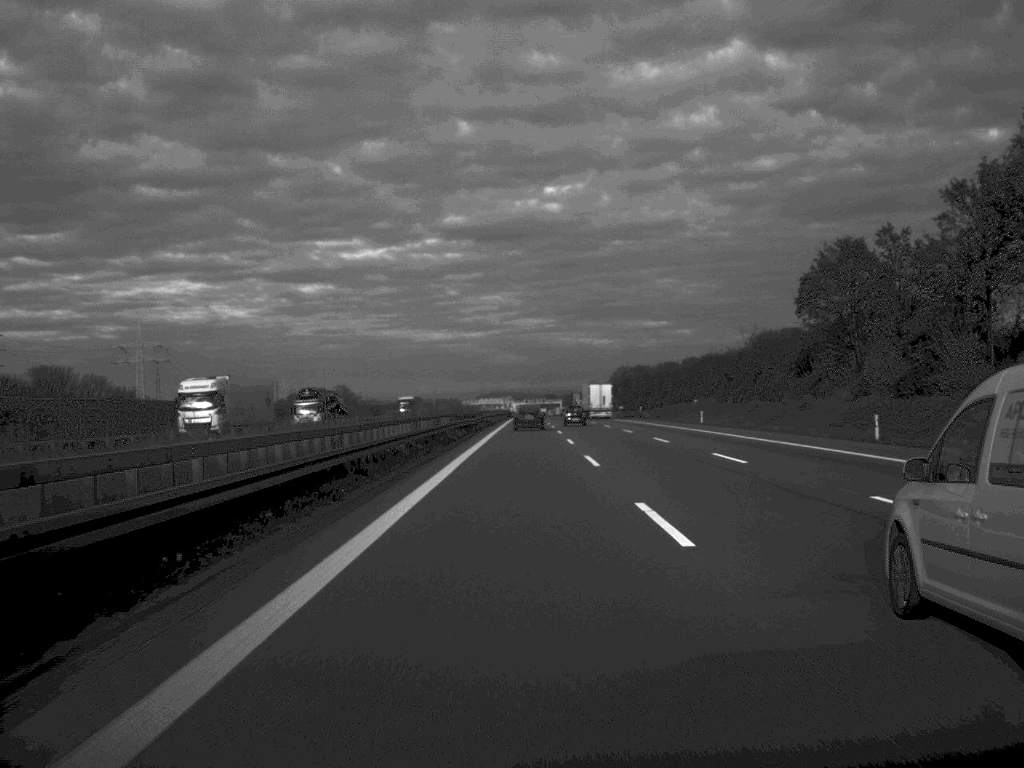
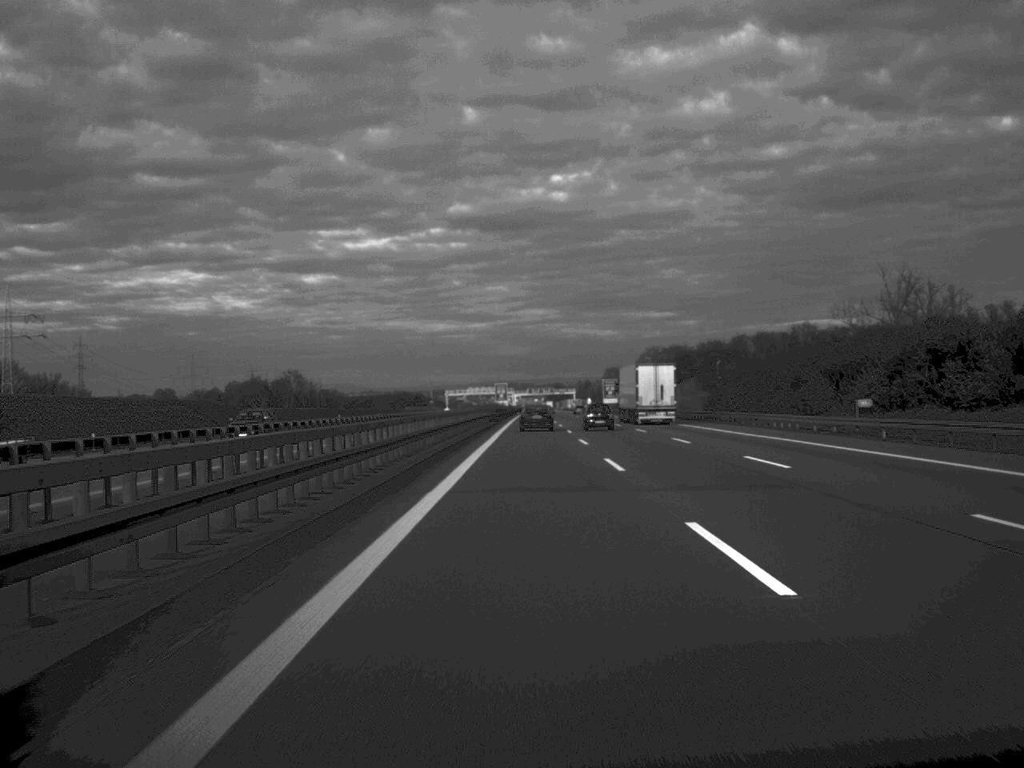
(-0.3, +130.0) m; 0°
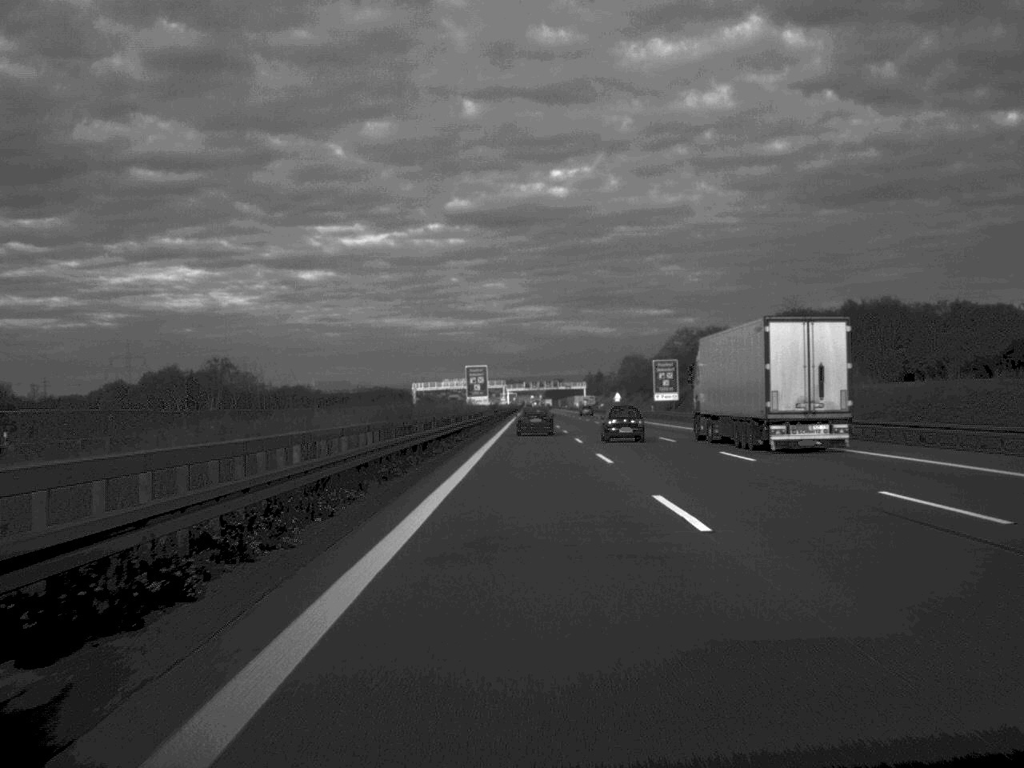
(+0.1, +102.8) m; 0°
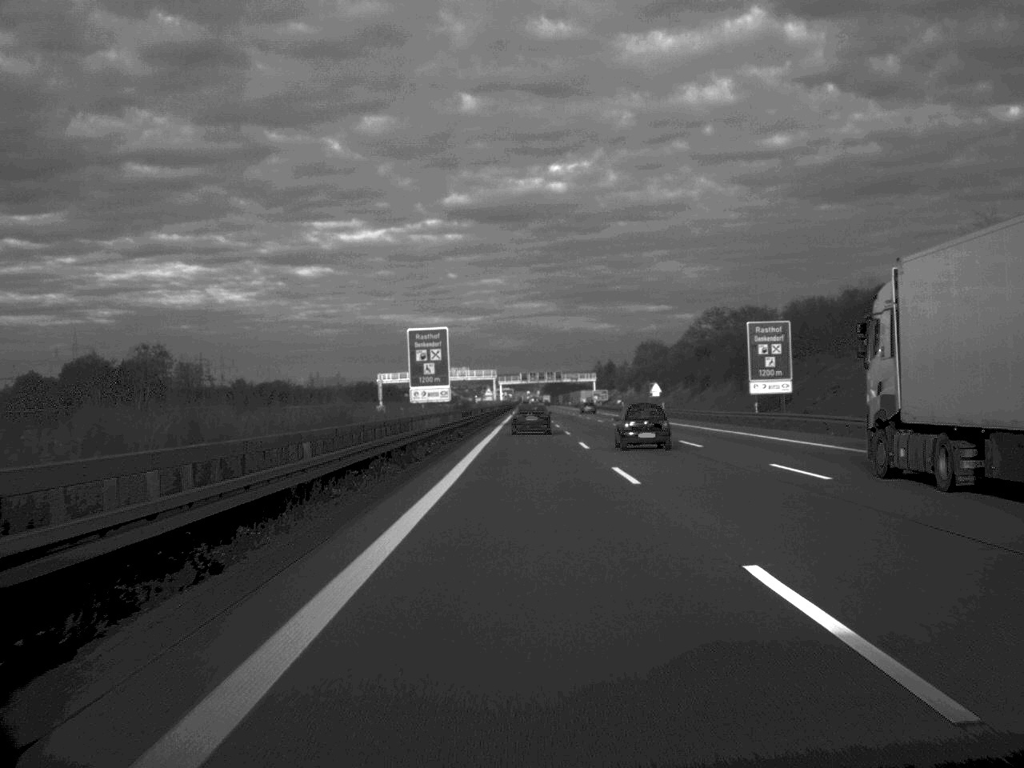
(+0.1, +63.4) m; 0°
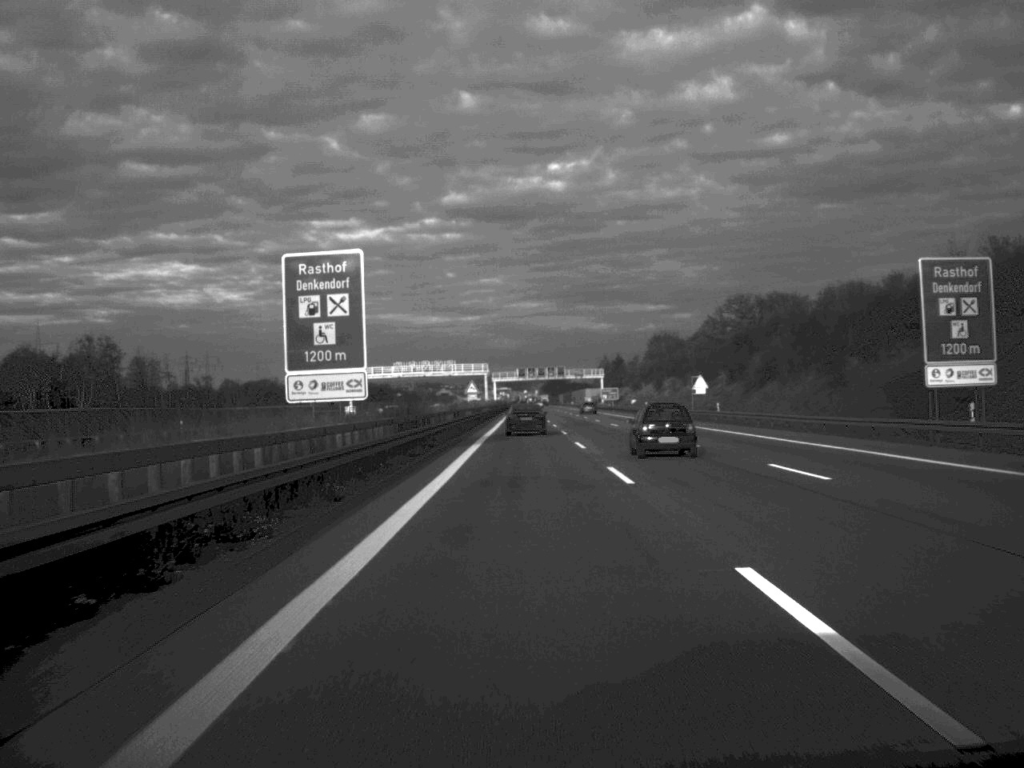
(0.0, +36.2) m; 0°
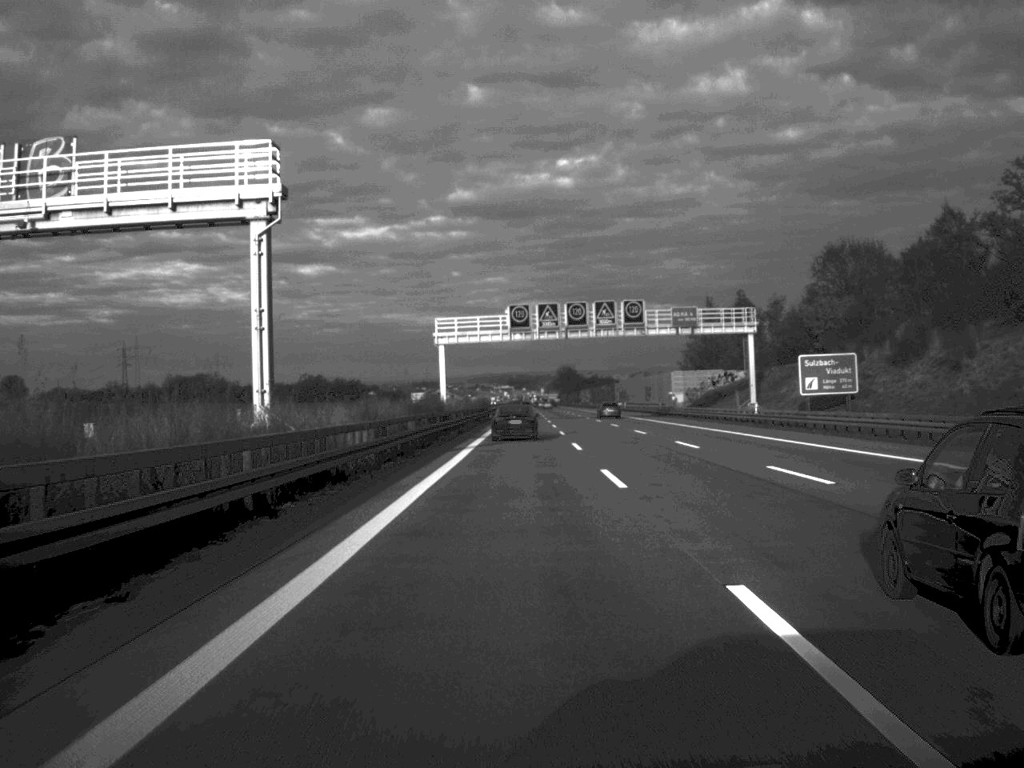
(-0.3, +163.0) m; 0°
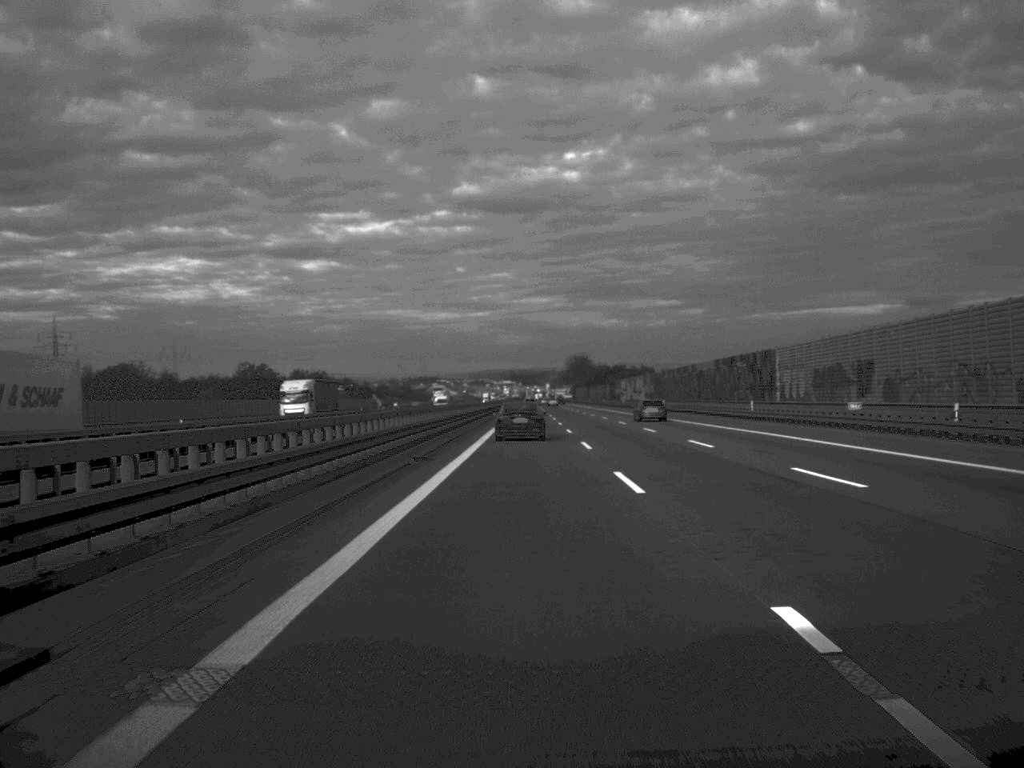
(-0.2, +127.9) m; 0°
